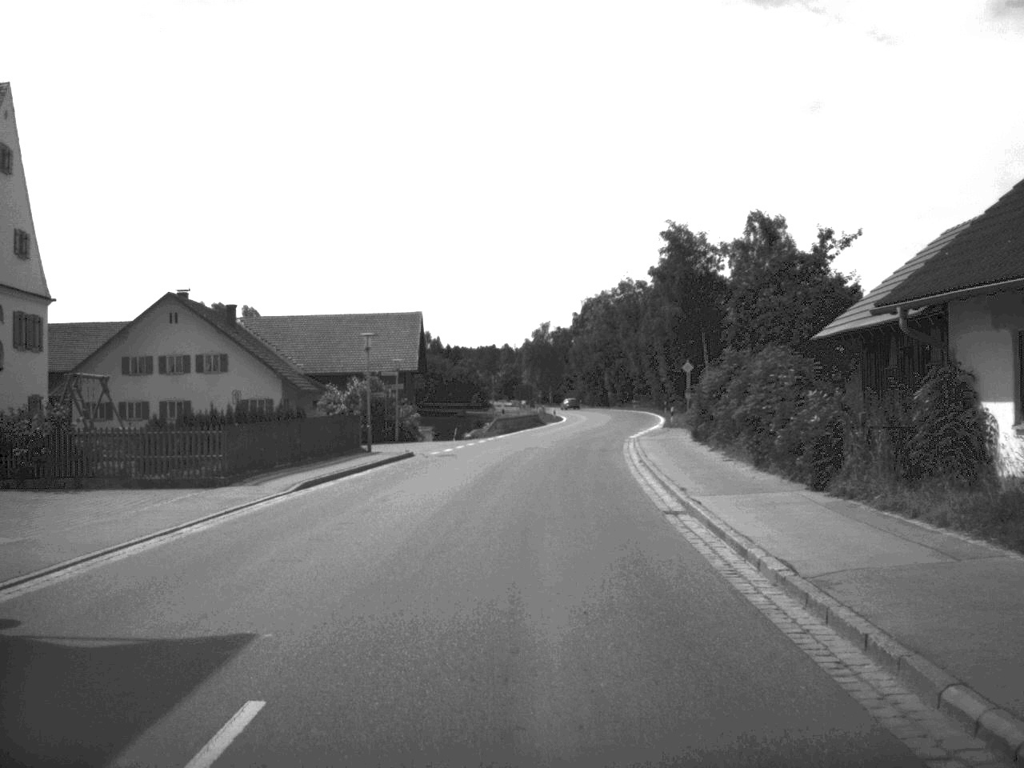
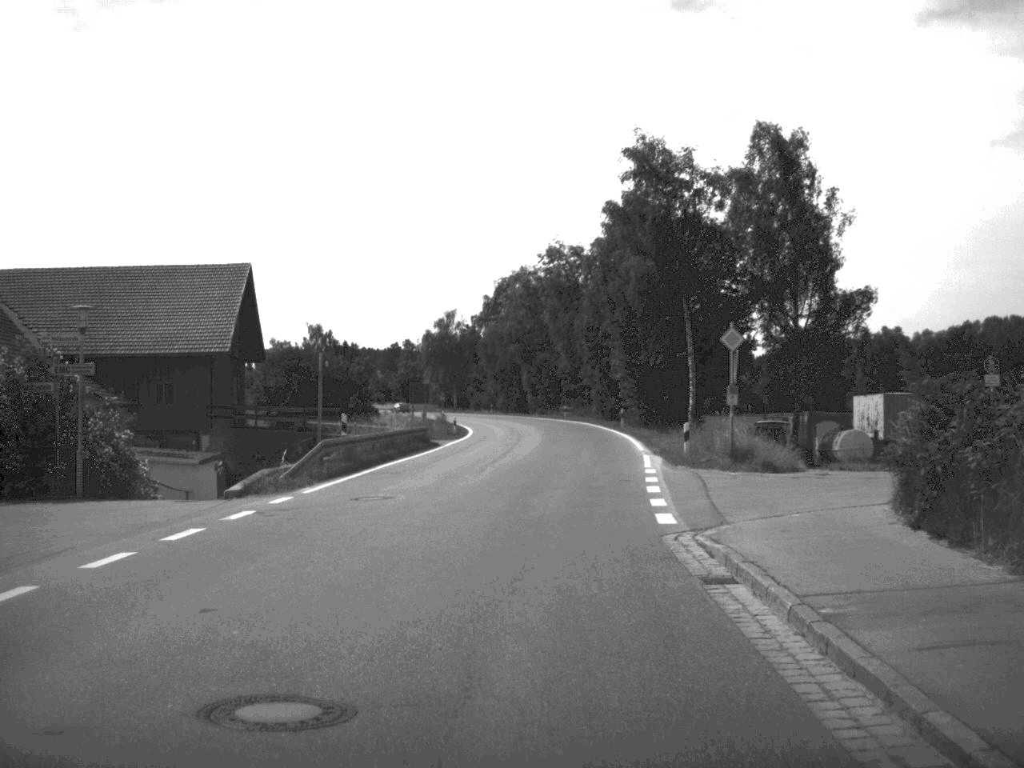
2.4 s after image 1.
(+1.0, +33.2) m; +4°
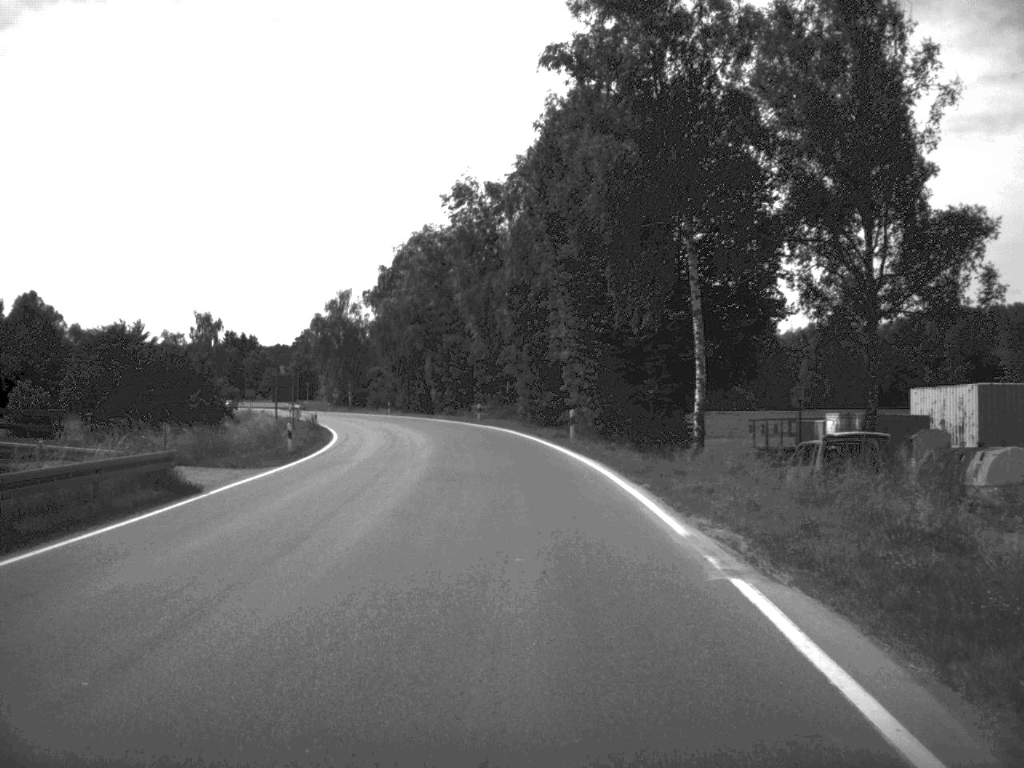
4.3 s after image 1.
(+0.9, +26.7) m; +4°
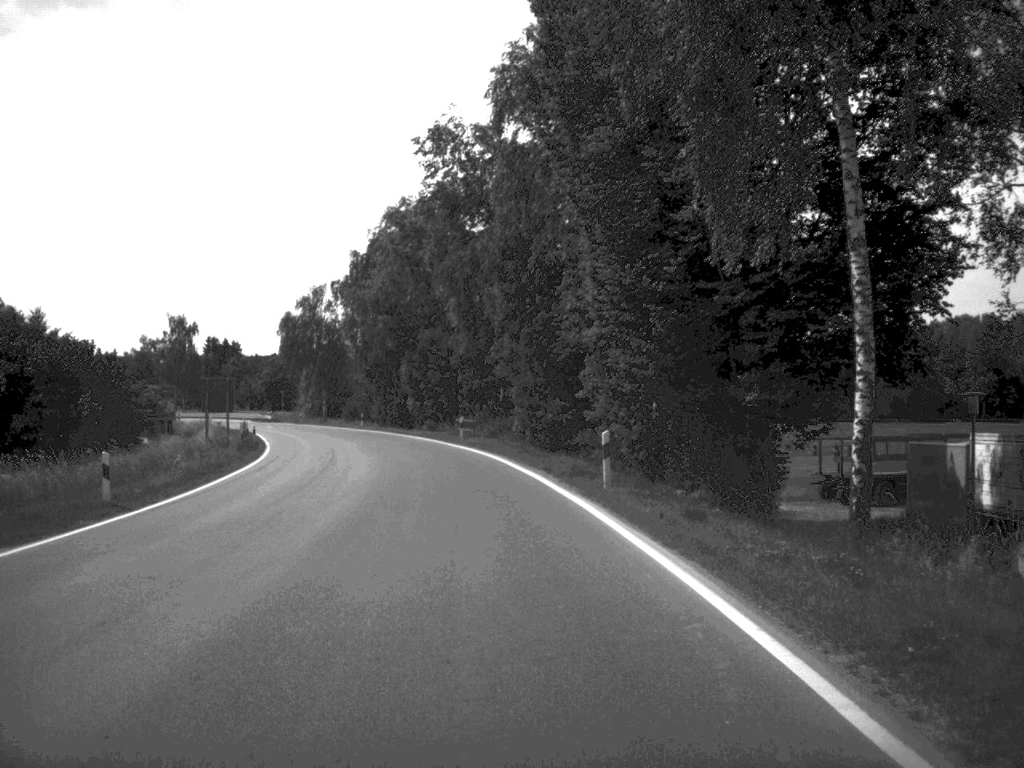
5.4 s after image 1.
(0.0, +17.2) m; 0°
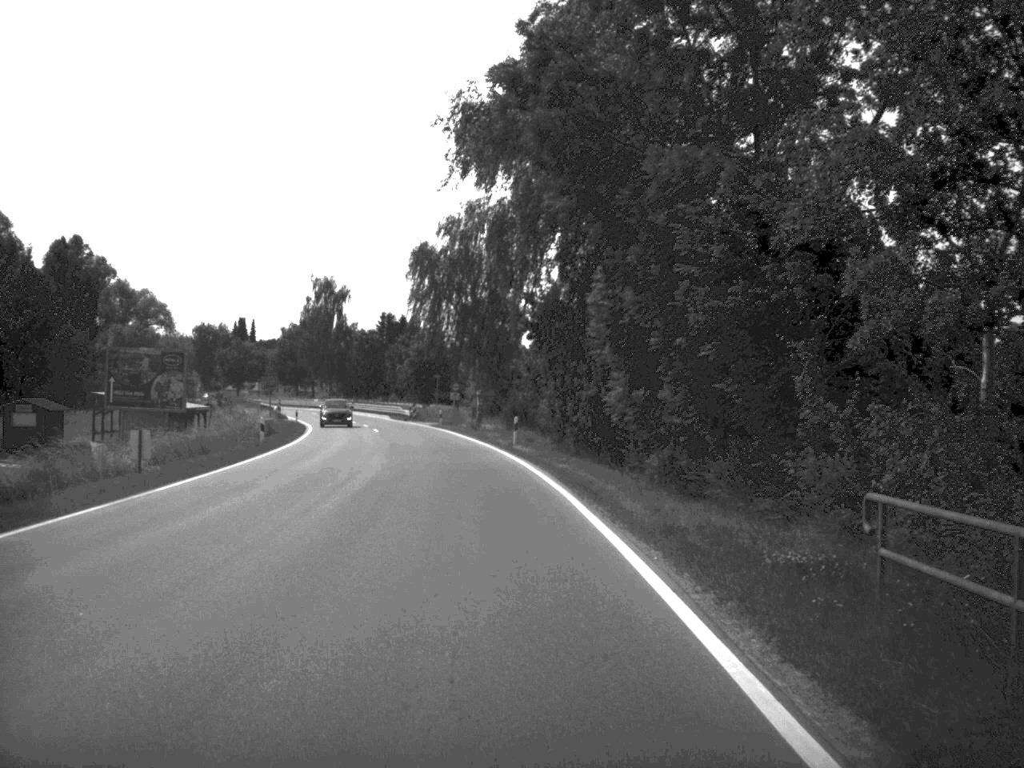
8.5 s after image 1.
(-4.1, +48.7) m; -10°
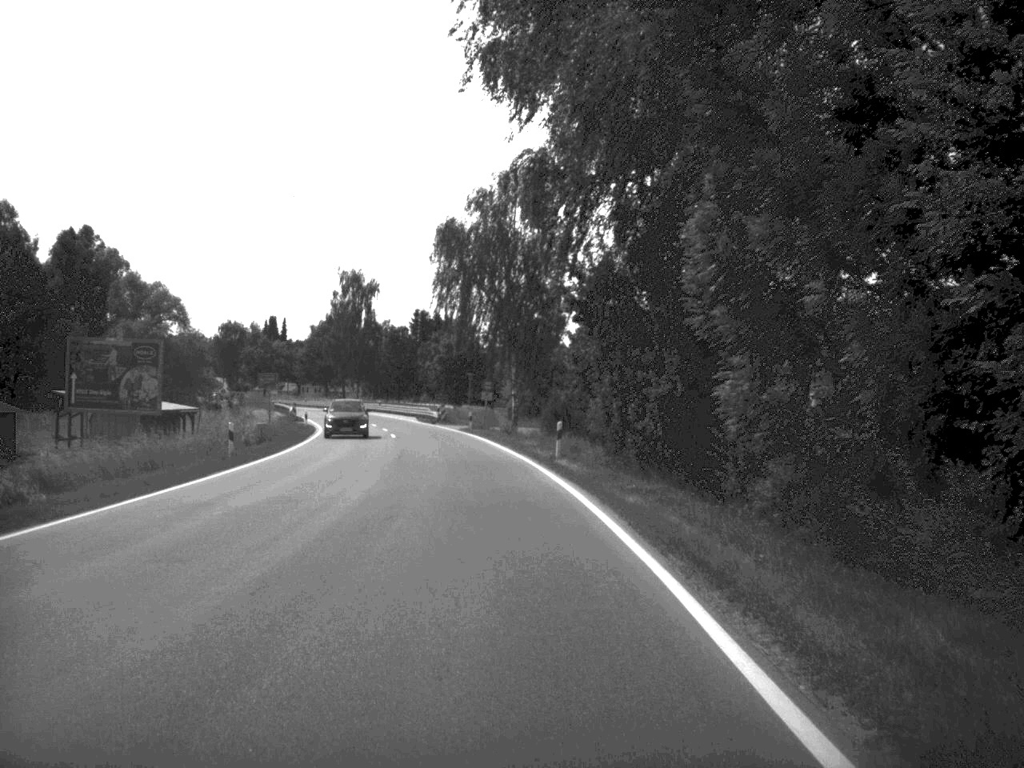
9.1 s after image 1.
(-0.2, +9.8) m; -2°
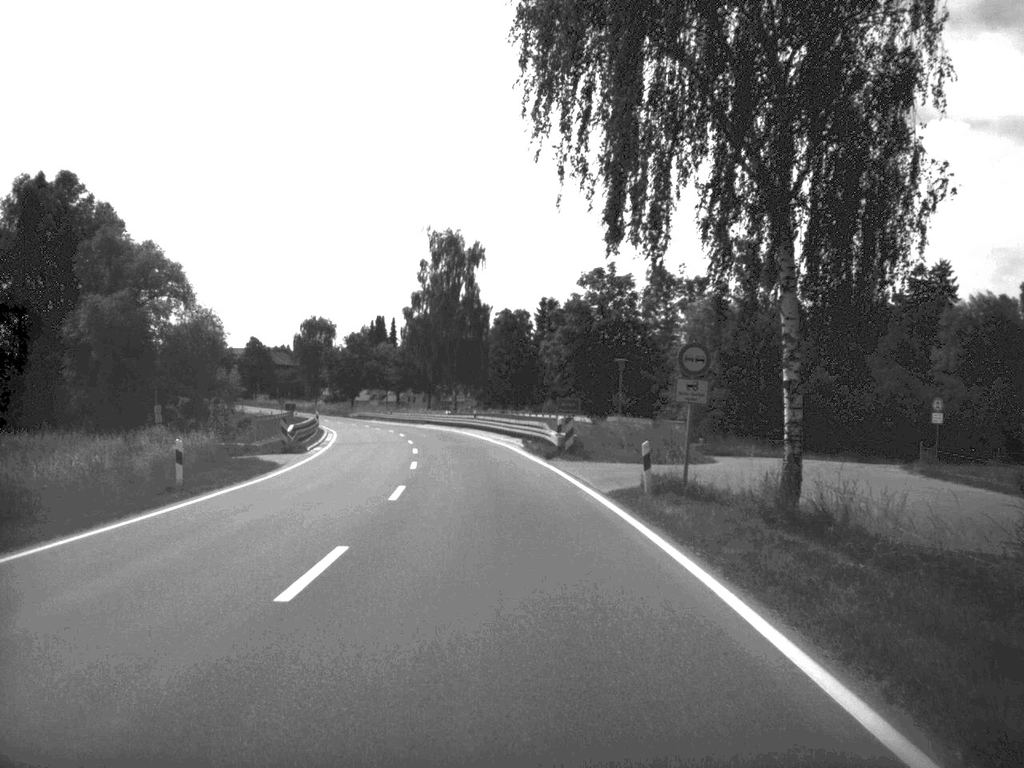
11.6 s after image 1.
(-2.4, +44.6) m; -6°
